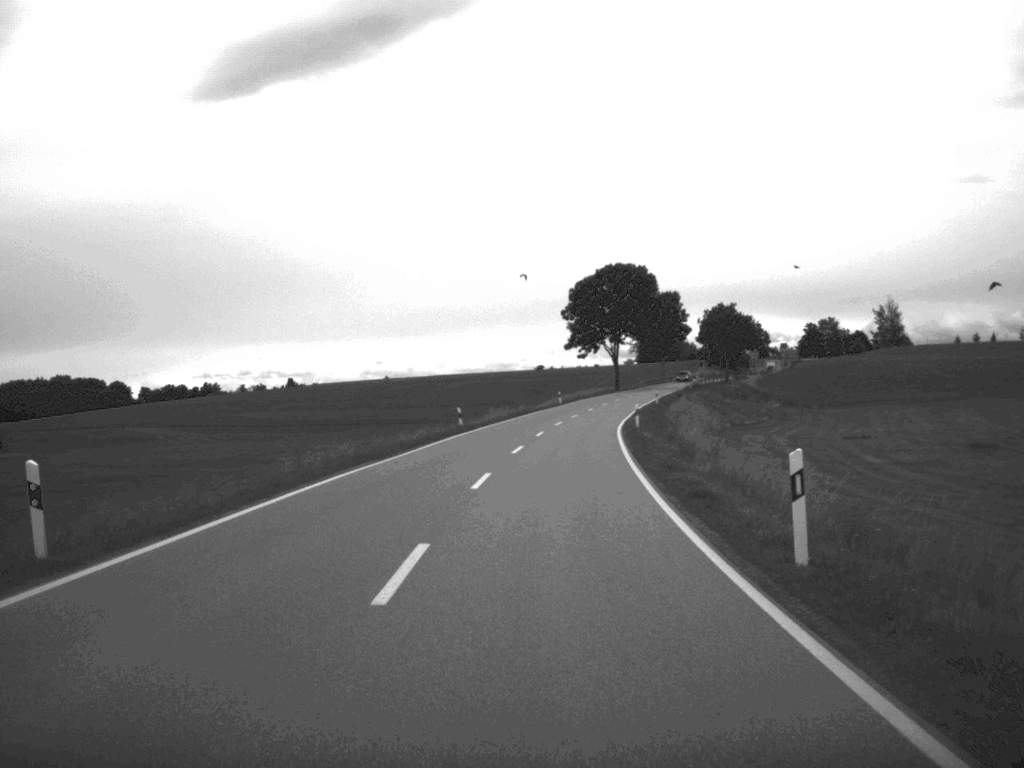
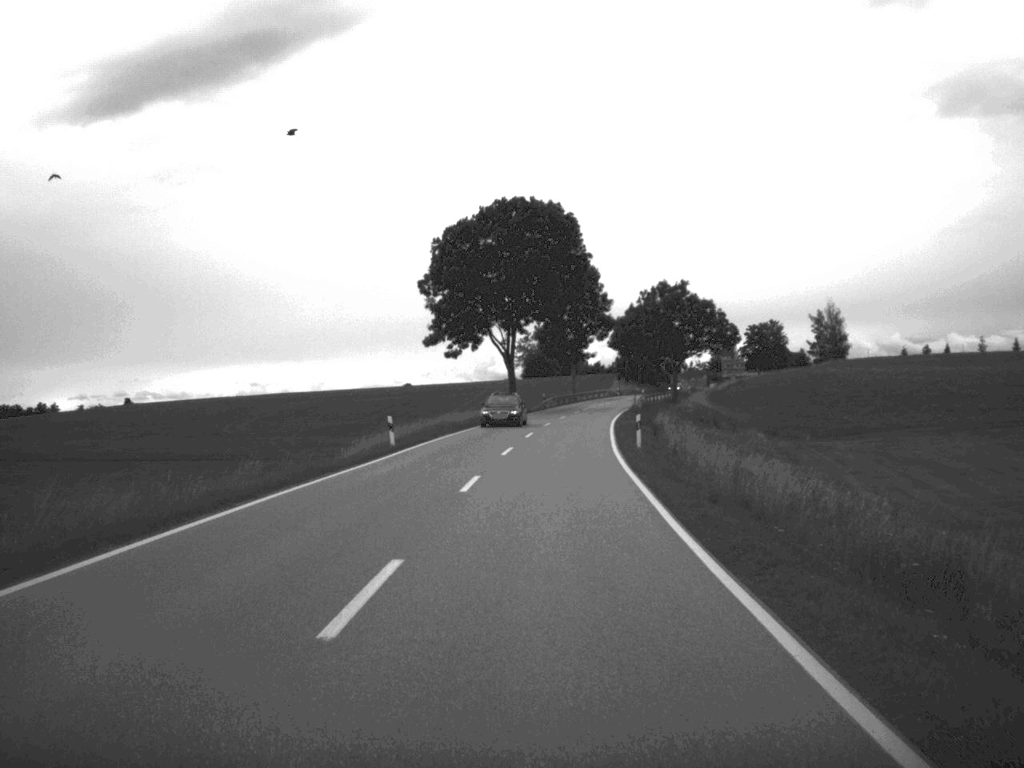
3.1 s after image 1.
(+2.7, +59.4) m; +5°
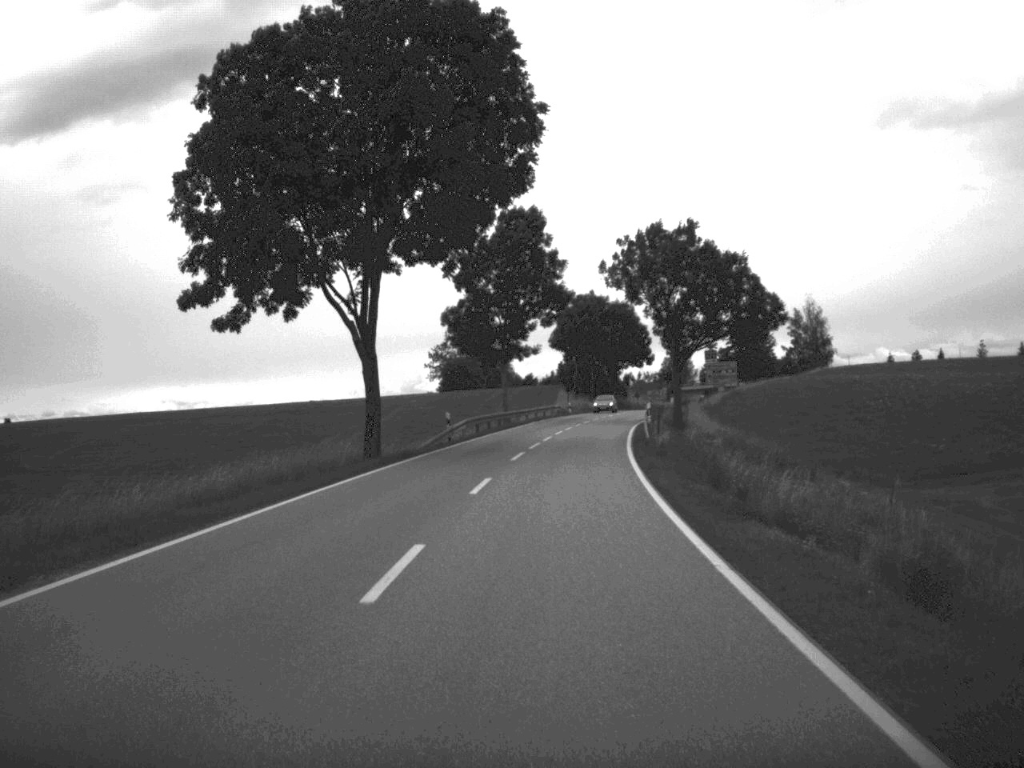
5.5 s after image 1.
(+1.4, +46.8) m; +3°
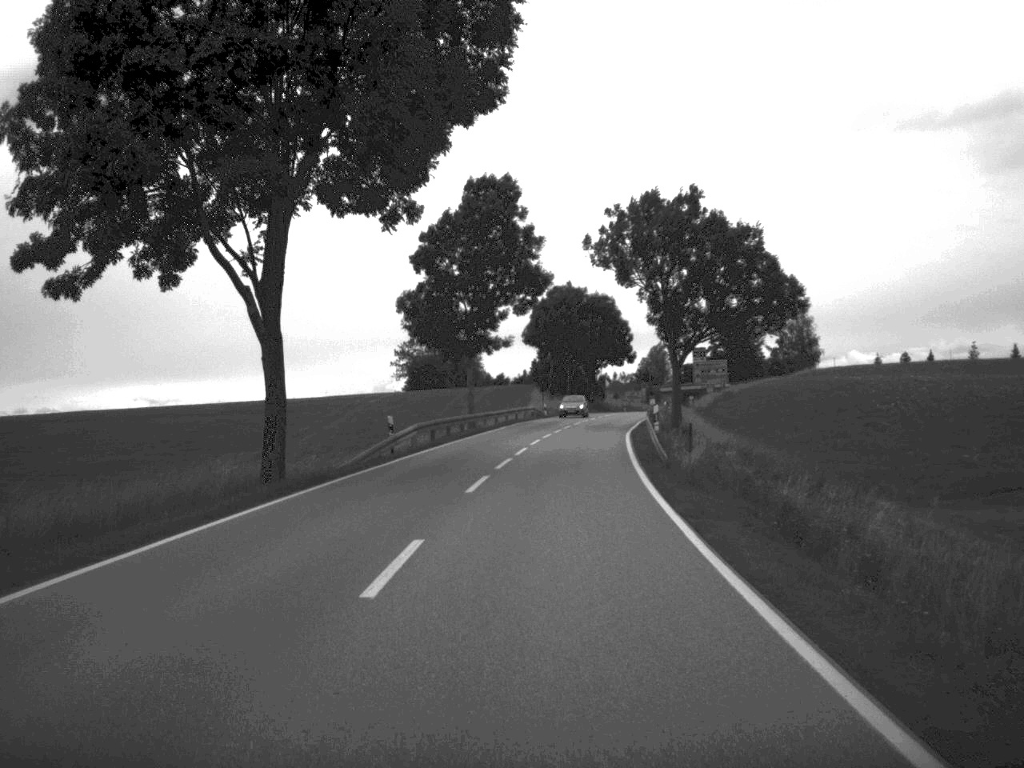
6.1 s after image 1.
(+0.1, +11.2) m; +1°
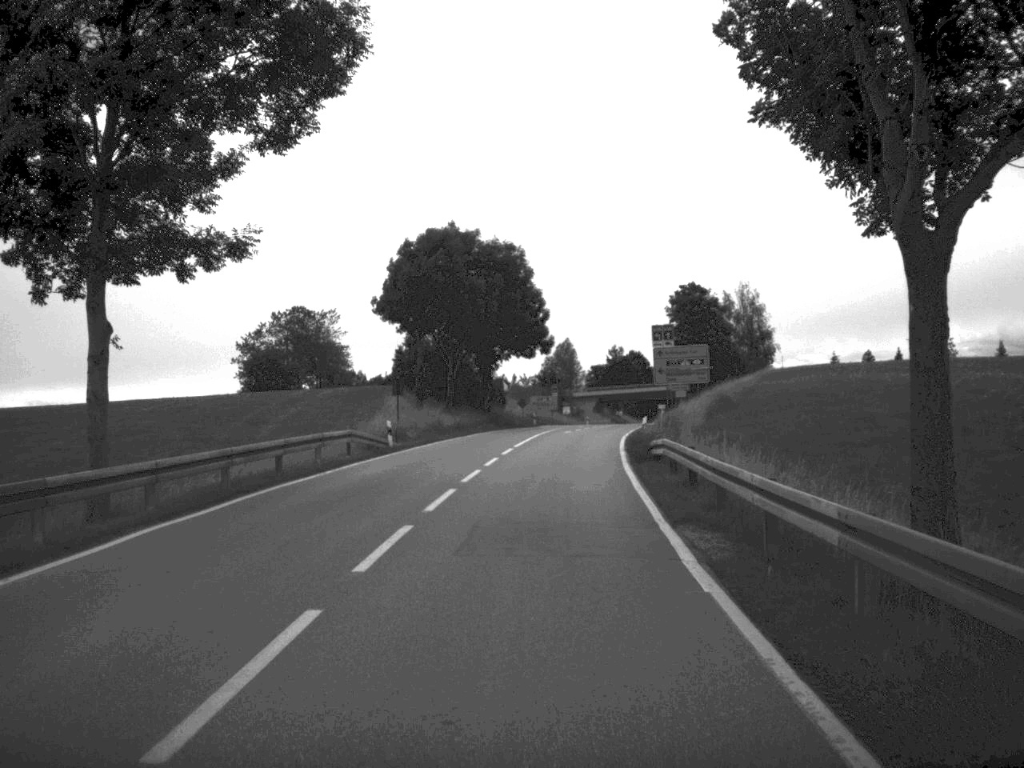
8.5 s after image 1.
(+2.1, +45.3) m; +5°
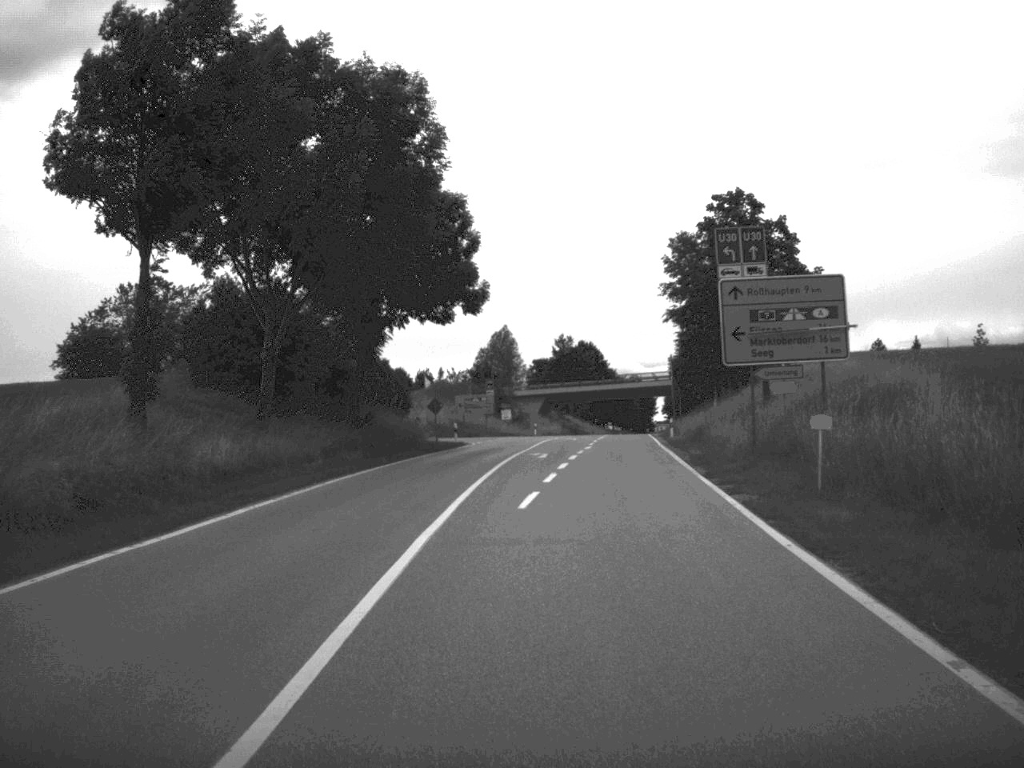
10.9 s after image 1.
(+0.8, +40.6) m; +3°
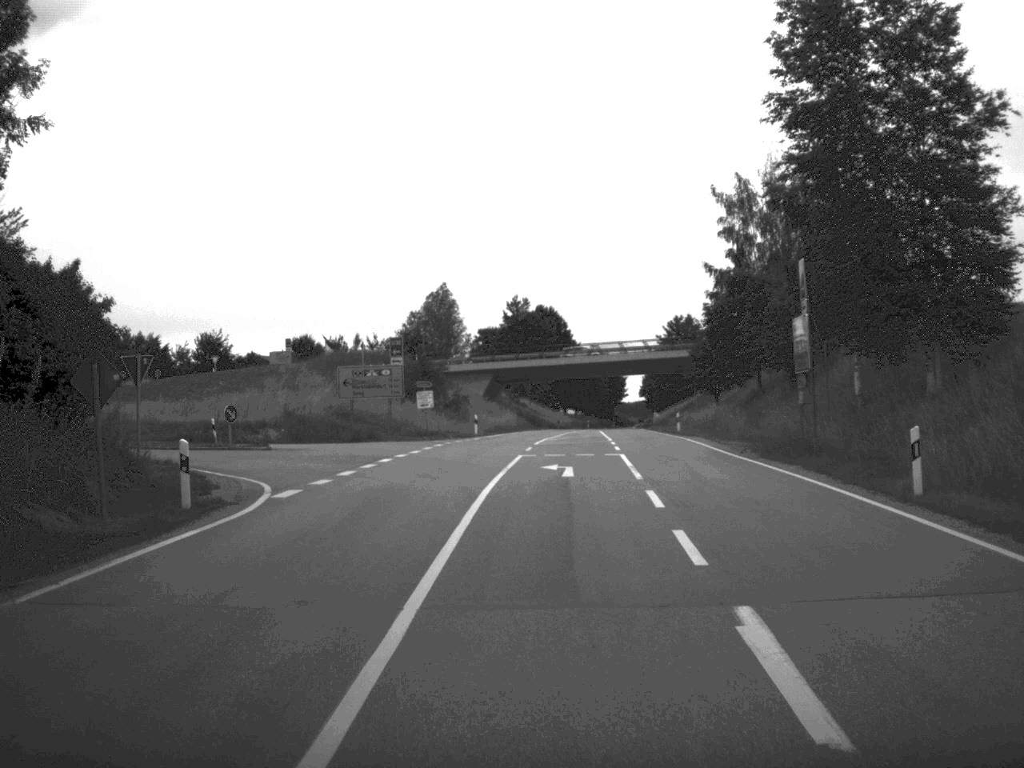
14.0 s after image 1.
(+0.6, +43.1) m; +2°
